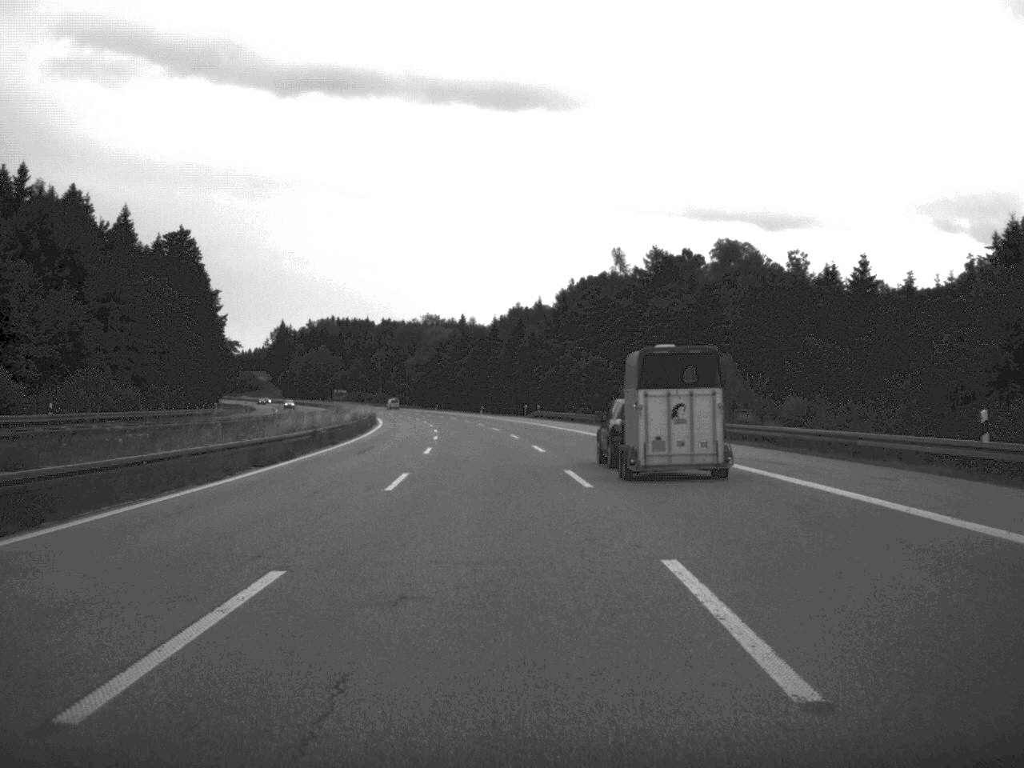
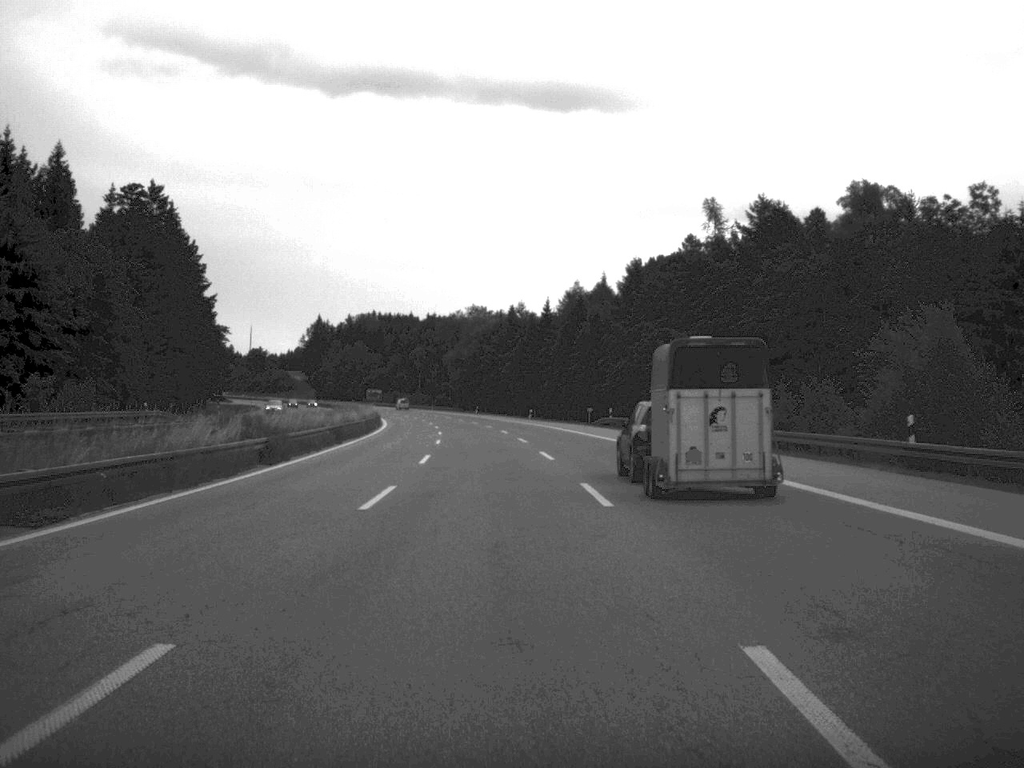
(-0.8, +38.6) m; -2°
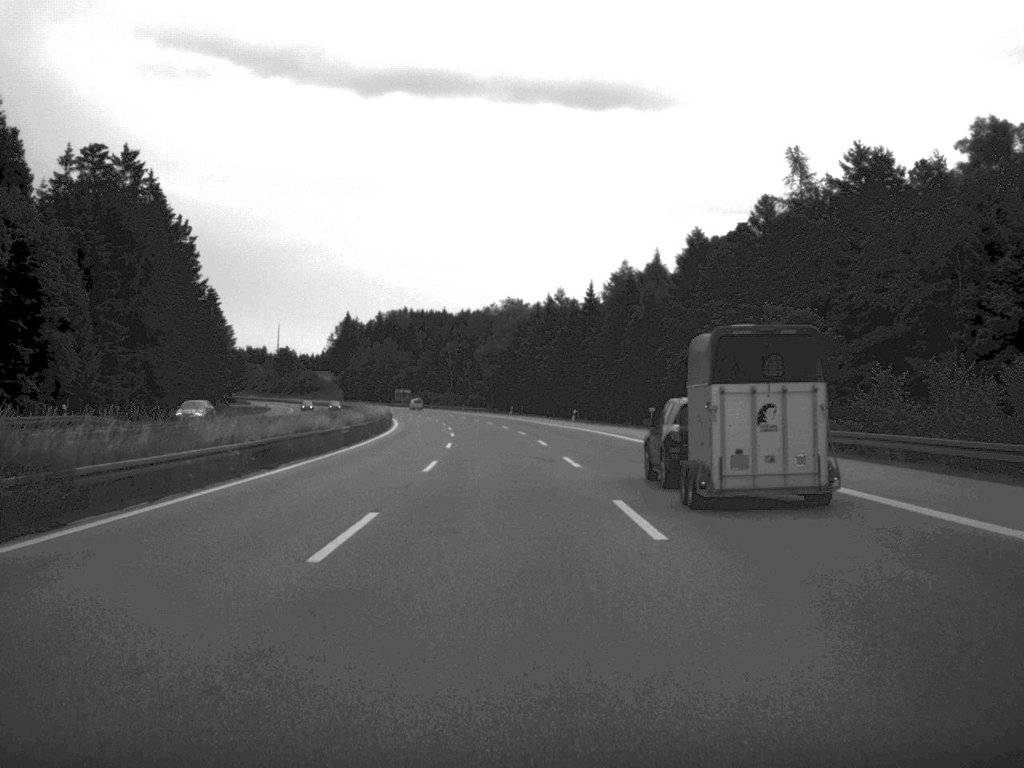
(-0.3, +22.4) m; -2°
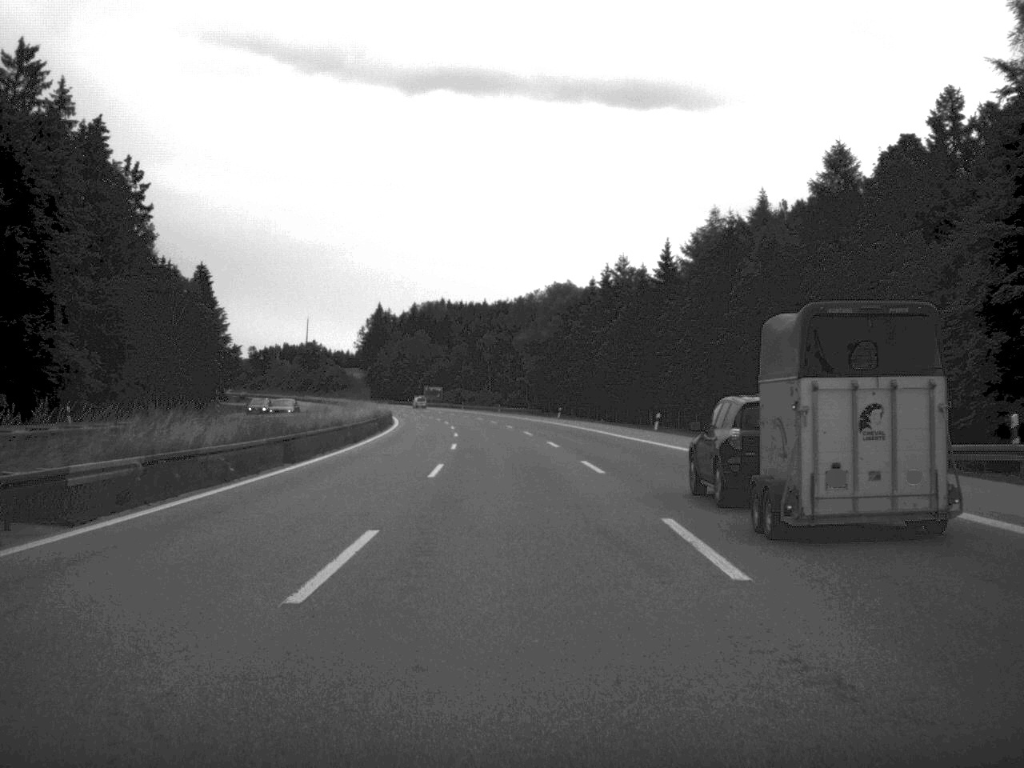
(-0.7, +37.7) m; -2°
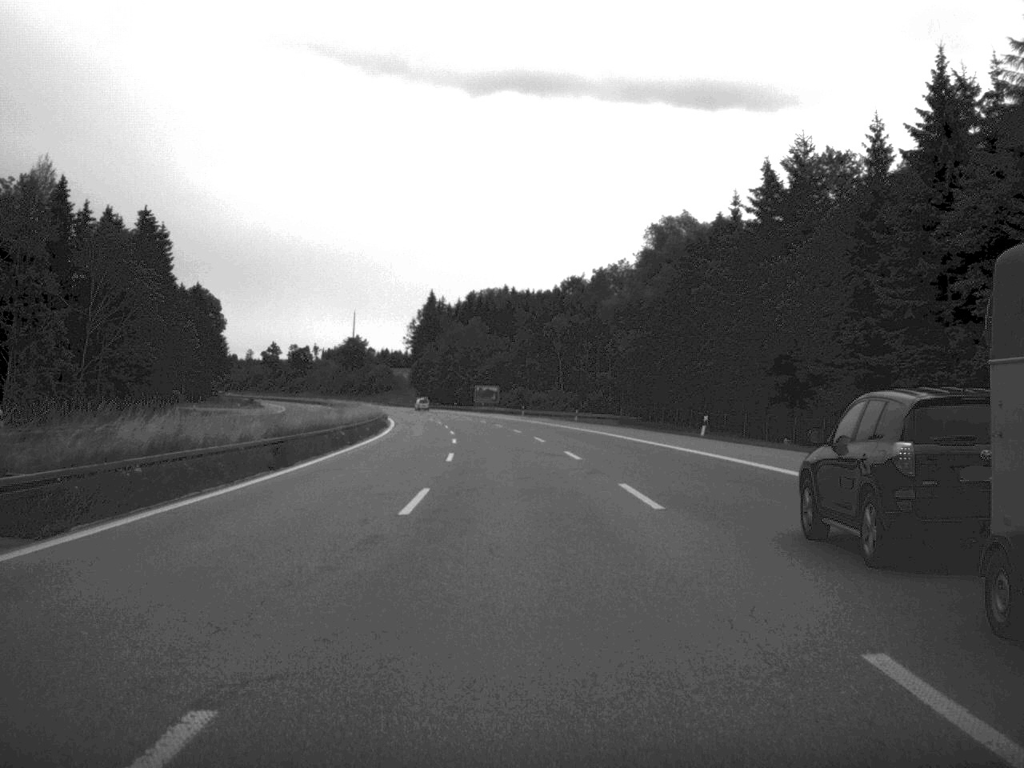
(-1.7, +61.1) m; -3°
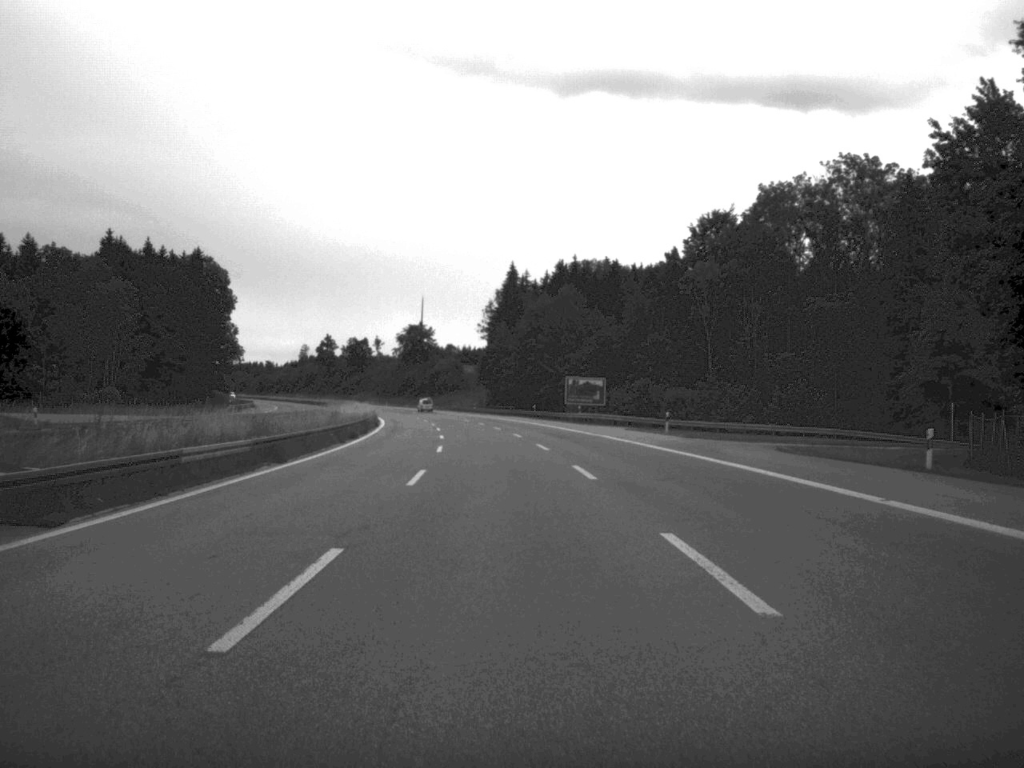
(-2.7, +78.0) m; -4°
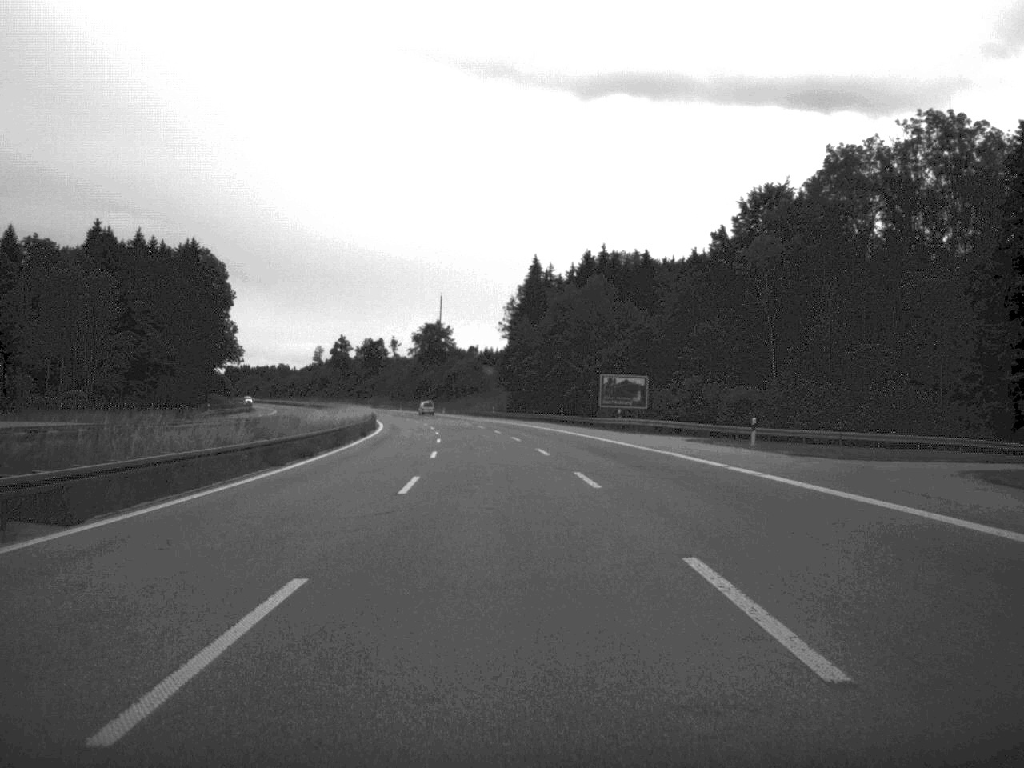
(-0.2, +19.3) m; -1°
